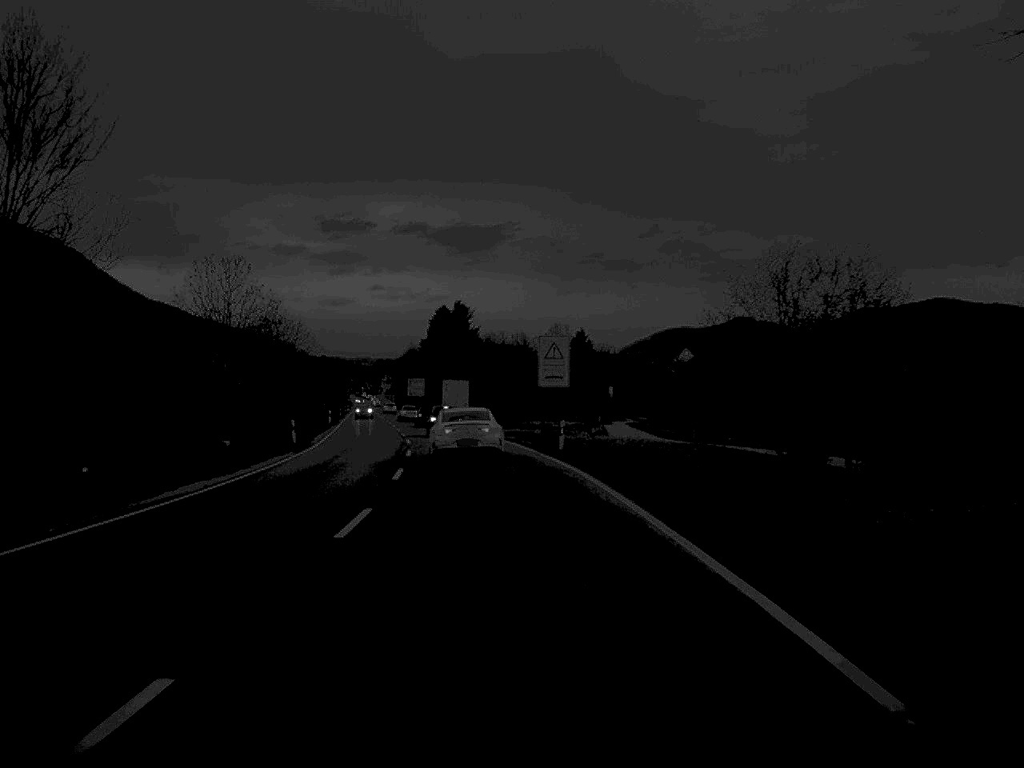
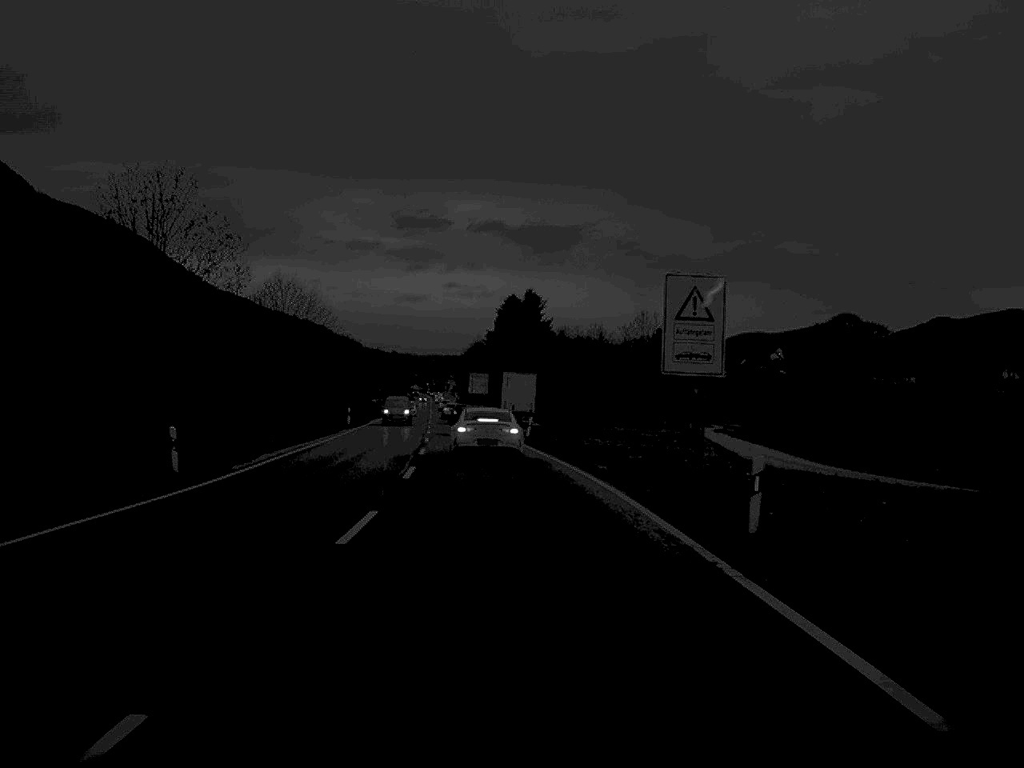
(-0.7, +24.8) m; -3°
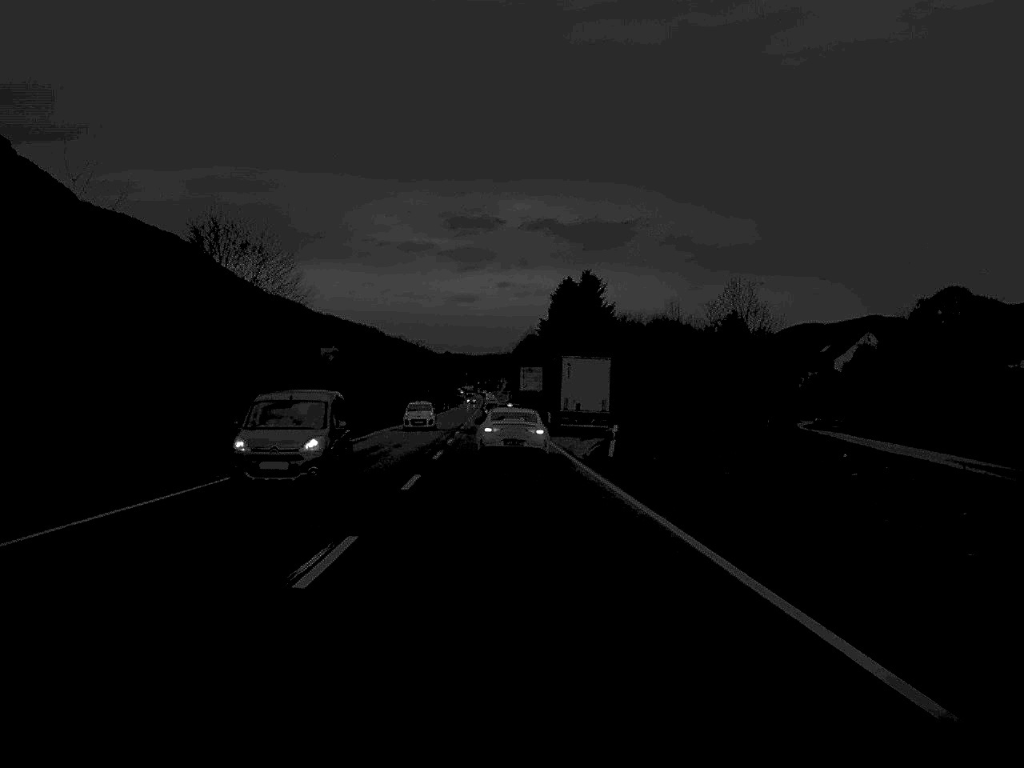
(-0.7, +27.4) m; -2°
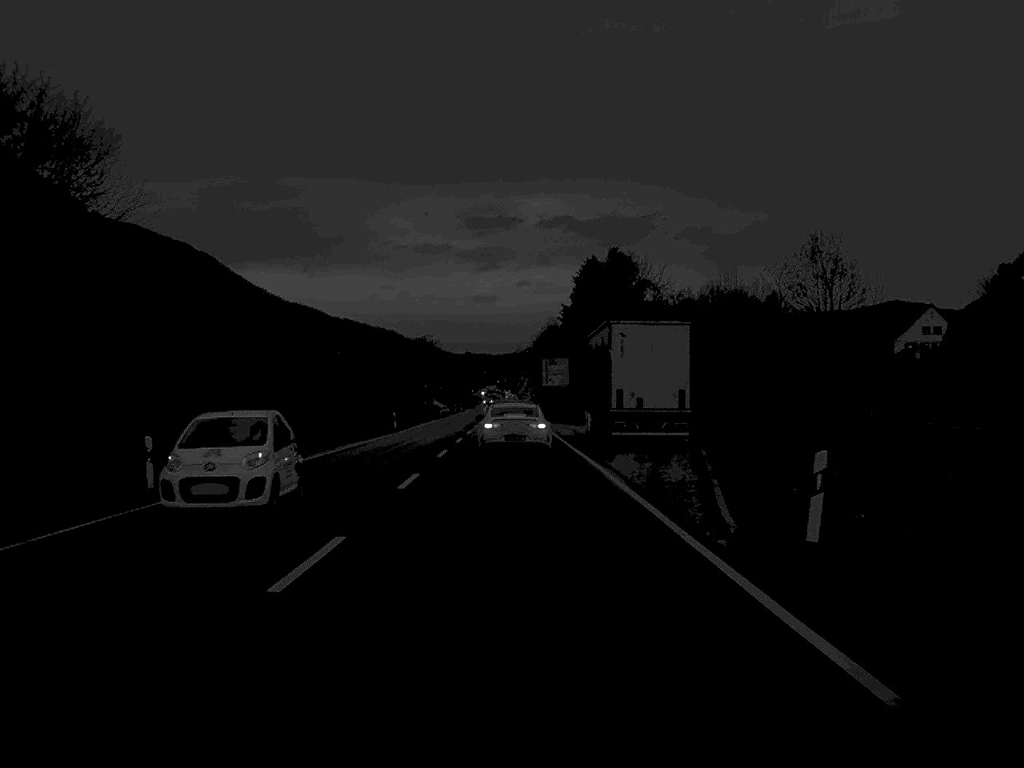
(-0.2, +24.2) m; -1°
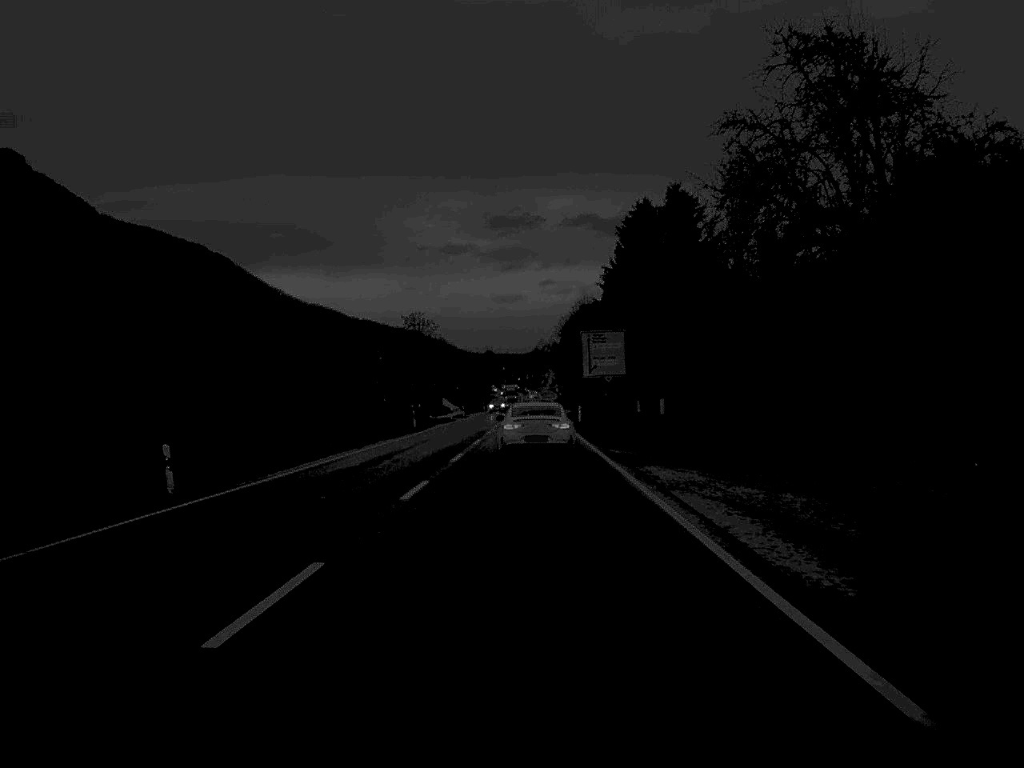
(-0.5, +50.1) m; -1°
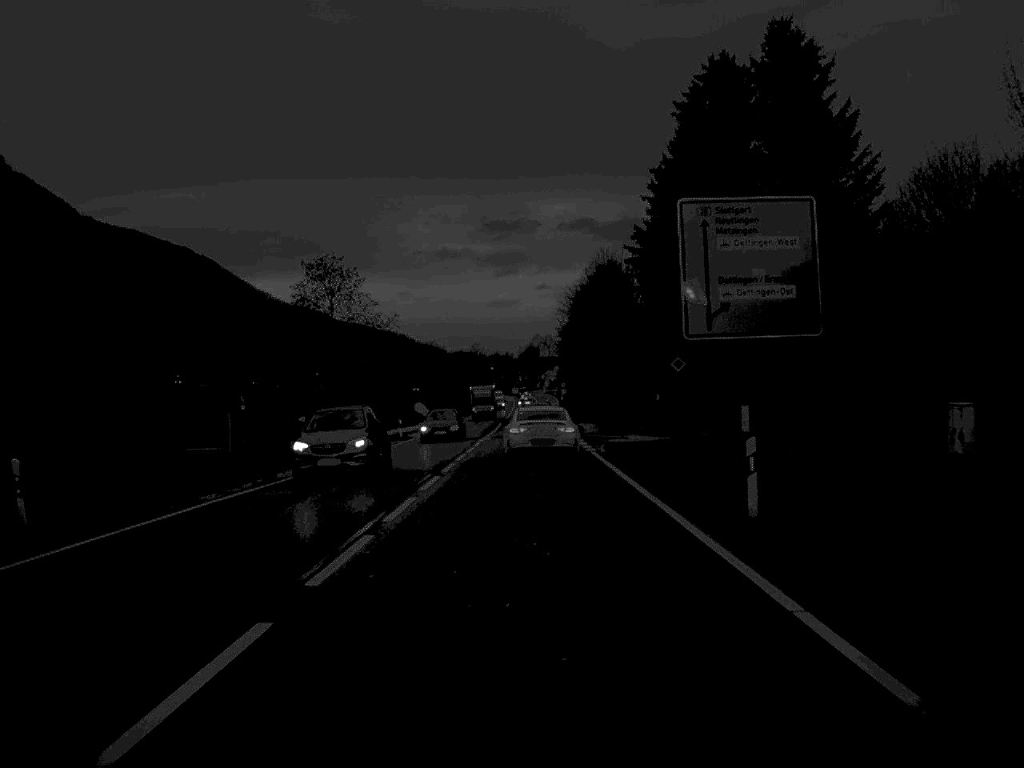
(+0.1, +56.6) m; 0°
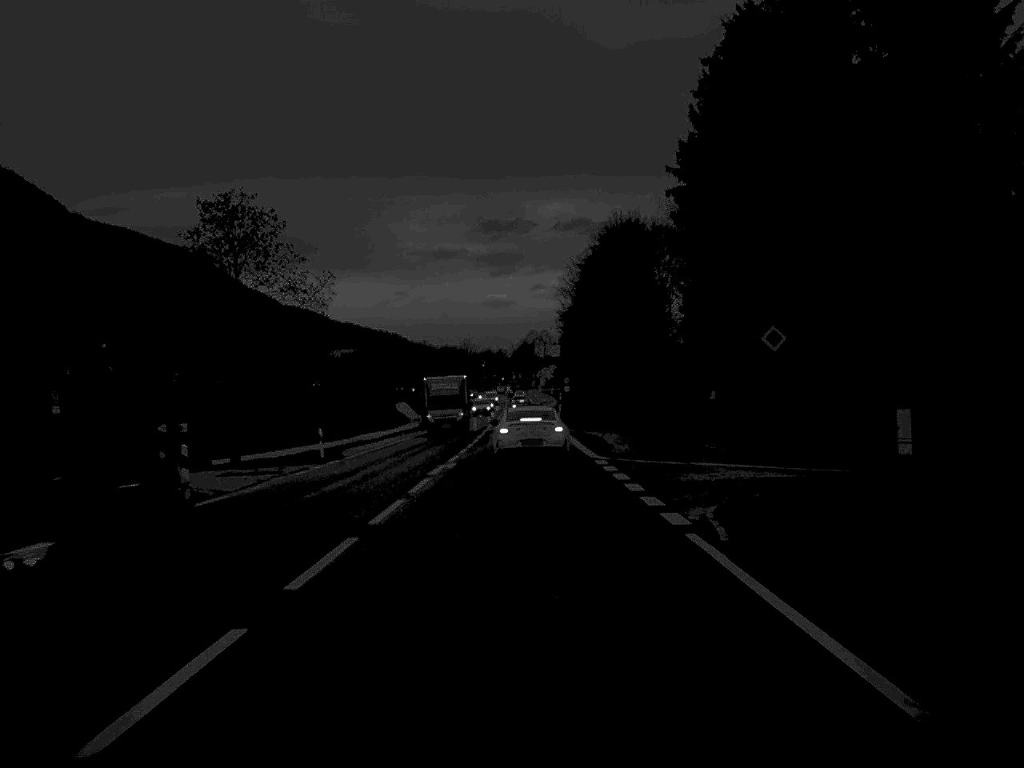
(+0.1, +24.0) m; 0°
